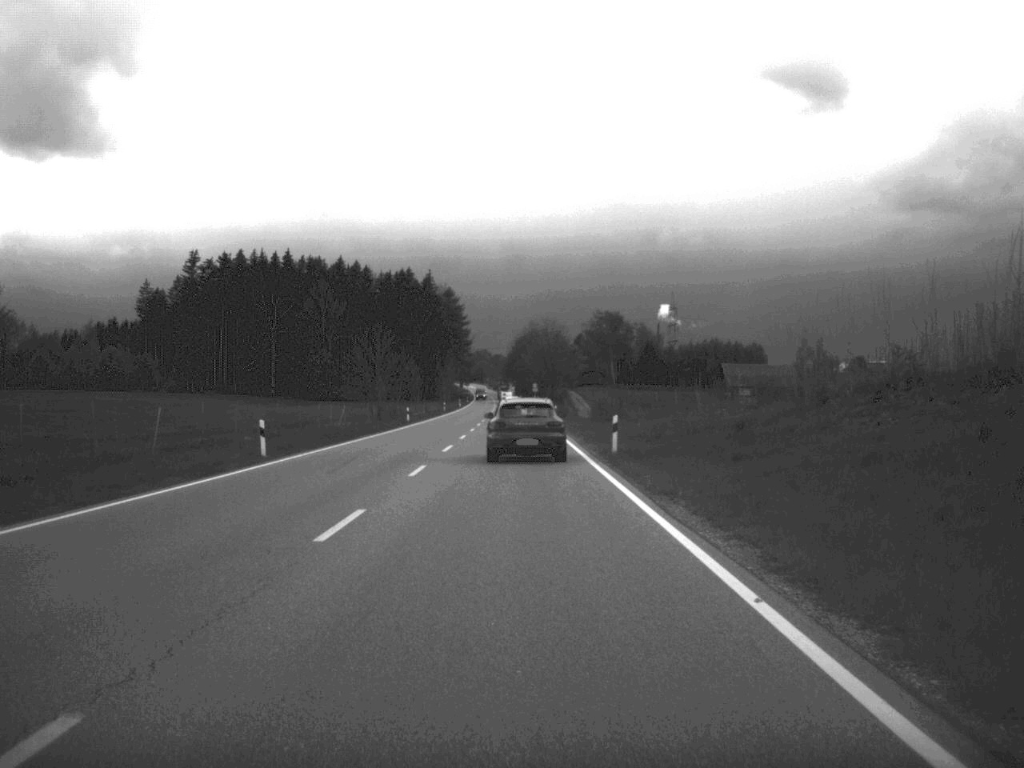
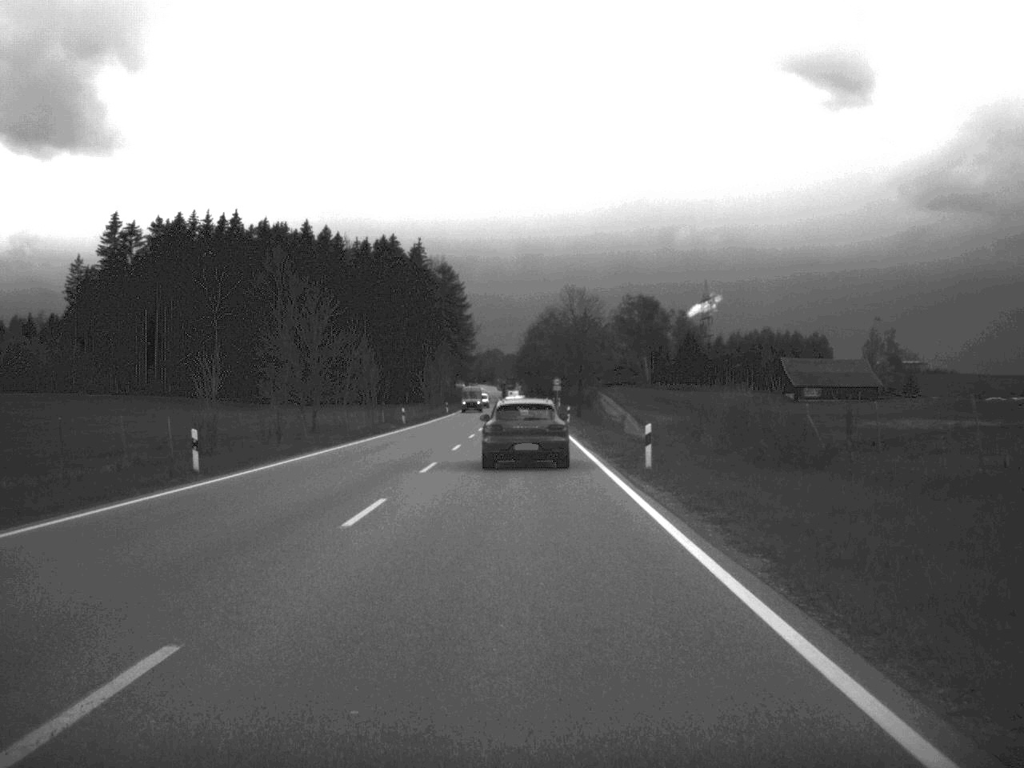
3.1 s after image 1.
(-0.4, +57.3) m; -1°
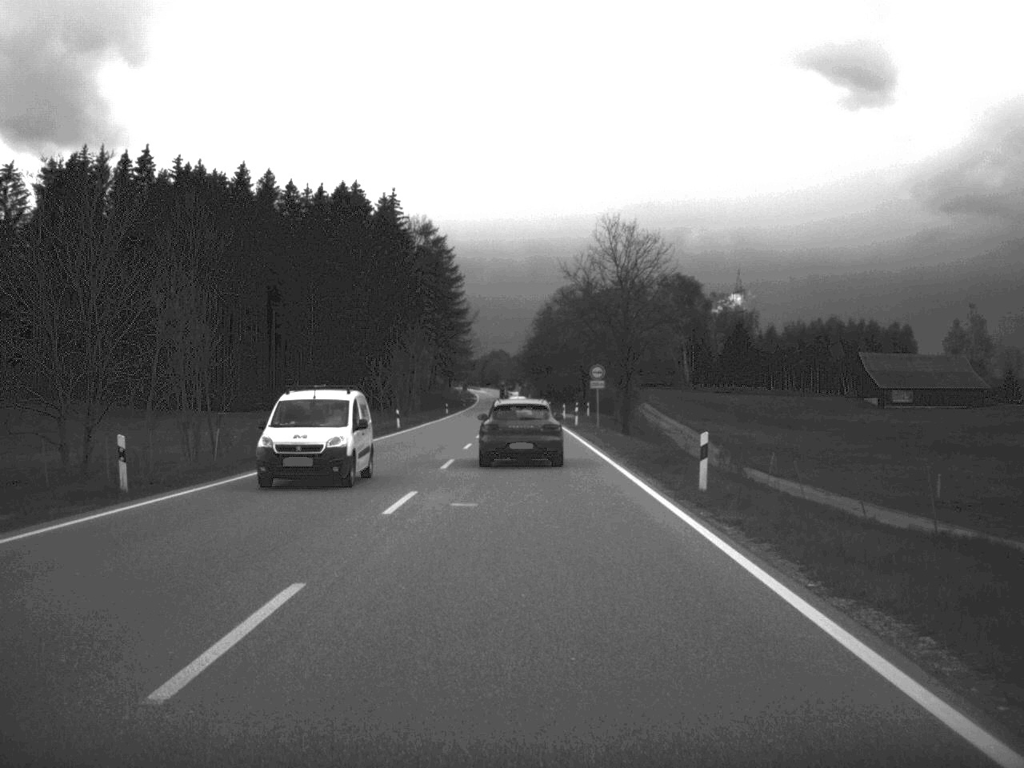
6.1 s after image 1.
(-0.4, +55.3) m; -1°
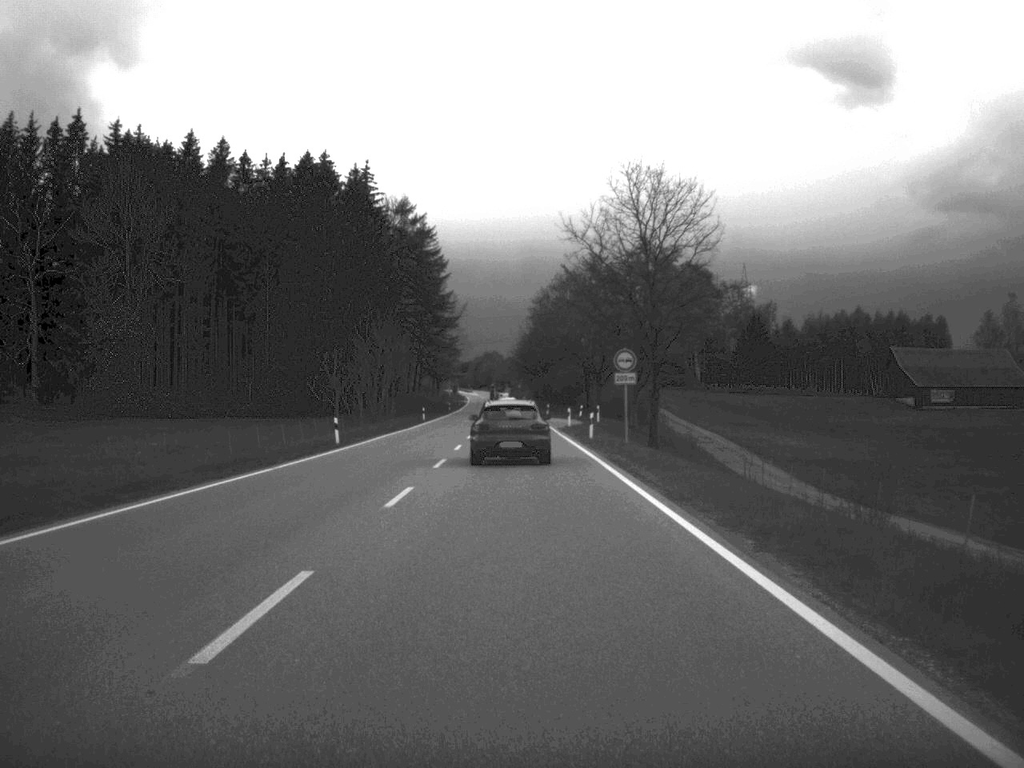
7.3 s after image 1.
(0.0, +21.2) m; 0°
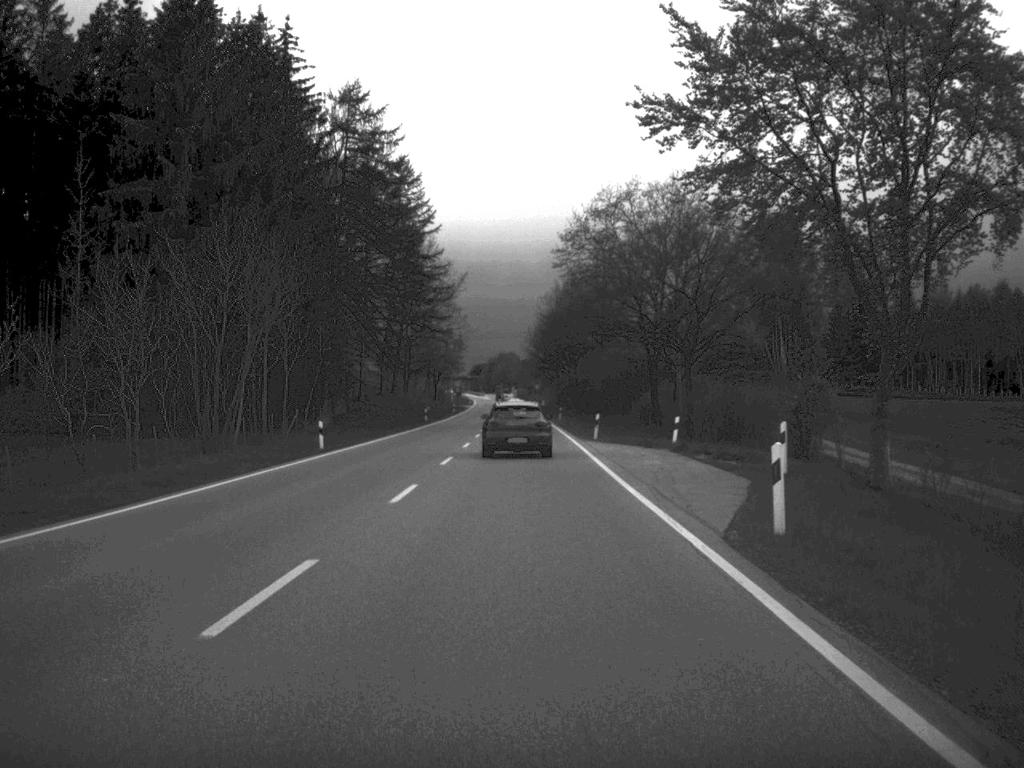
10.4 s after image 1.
(-0.4, +55.2) m; -1°
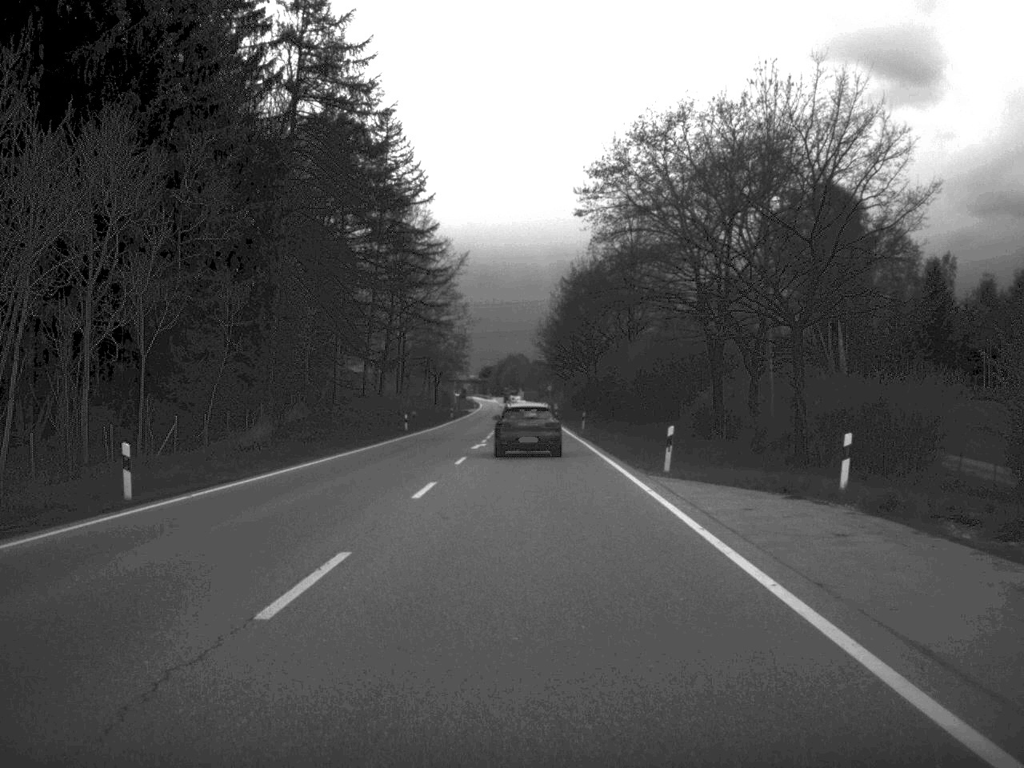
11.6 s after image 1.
(-0.1, +22.6) m; -1°
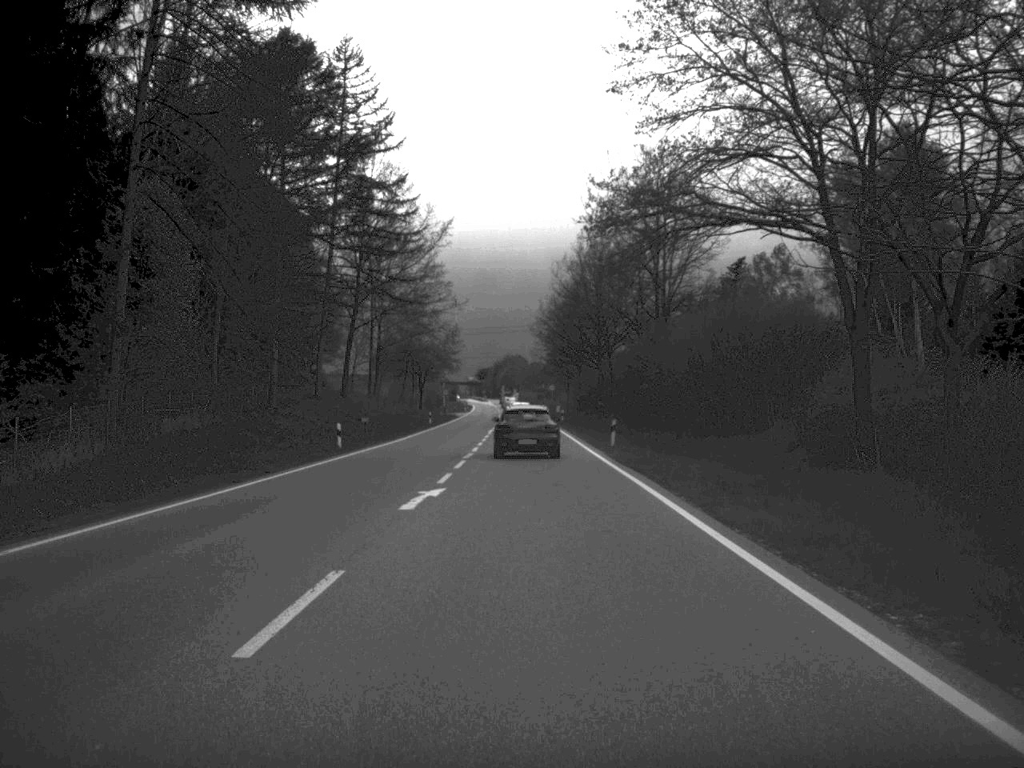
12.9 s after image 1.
(0.0, +24.9) m; 0°
